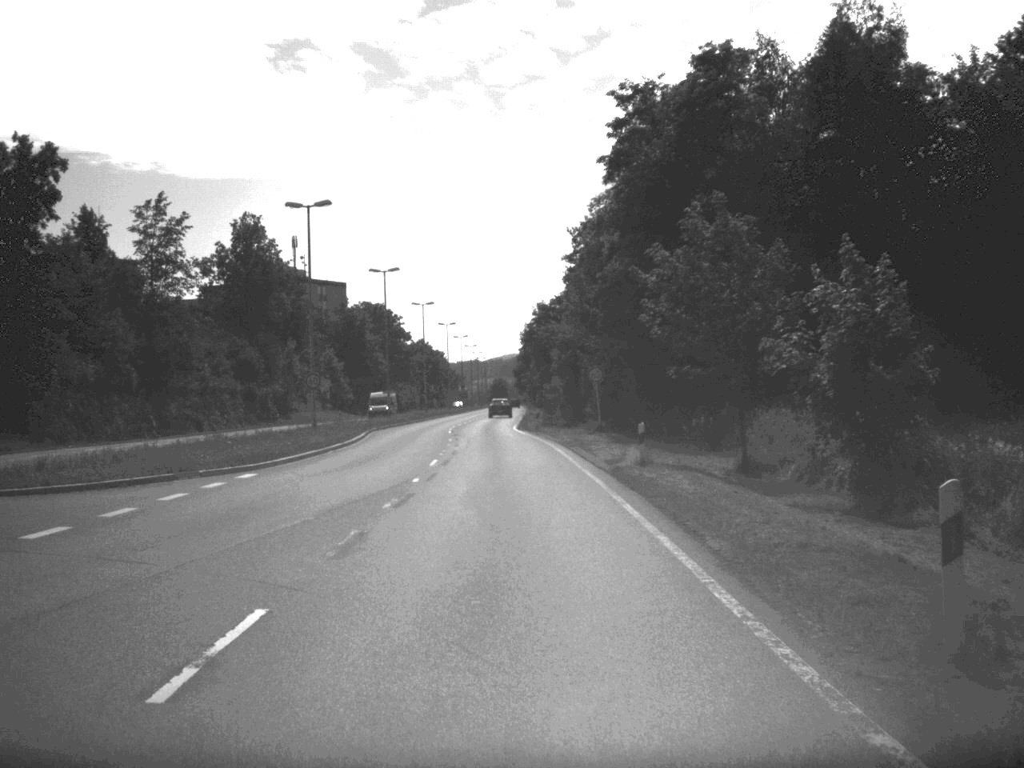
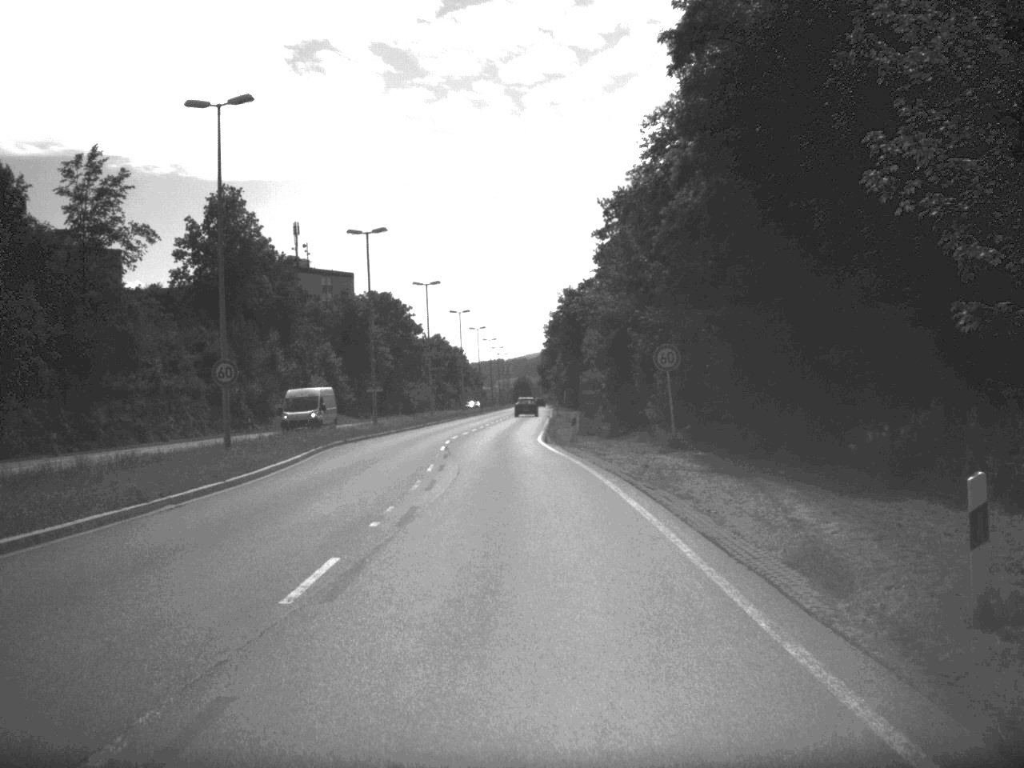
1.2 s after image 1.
(-0.2, +20.2) m; -1°
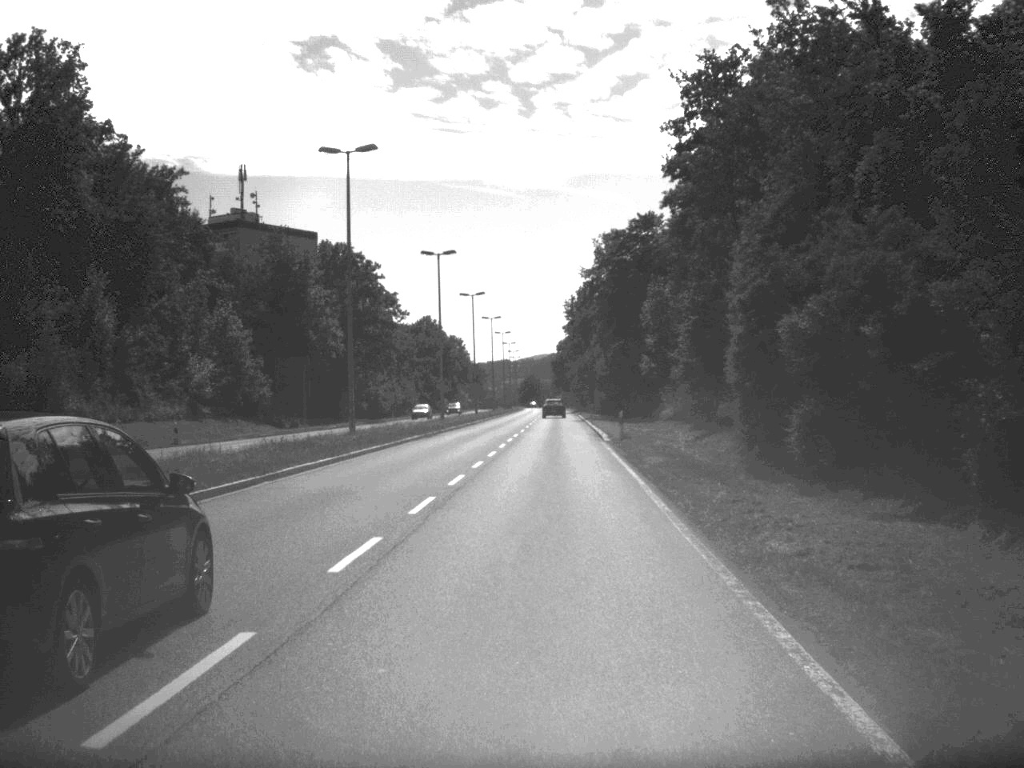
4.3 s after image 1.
(-0.9, +50.8) m; 0°
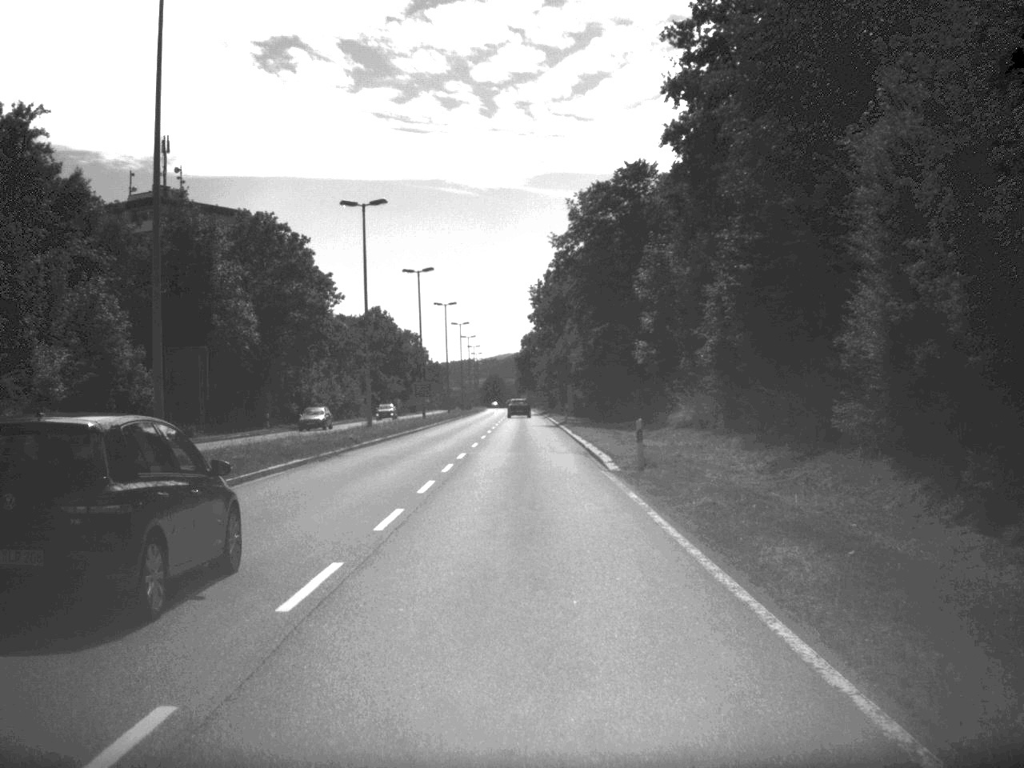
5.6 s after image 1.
(+0.3, +20.9) m; +1°
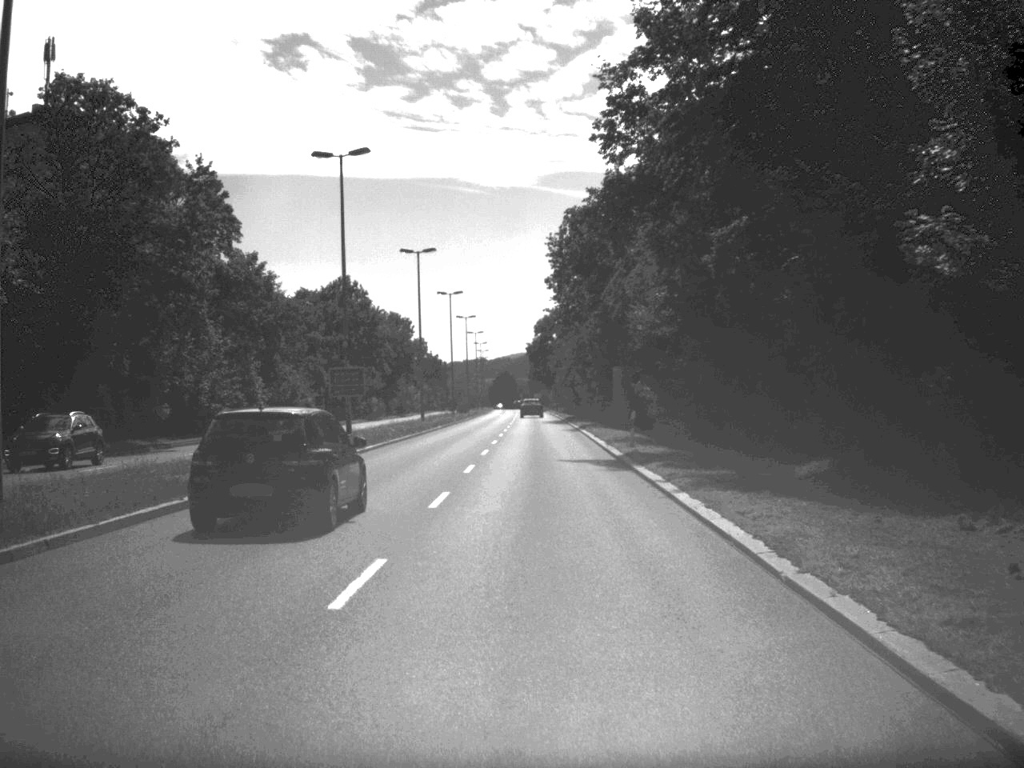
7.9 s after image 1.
(-0.3, +39.1) m; -1°
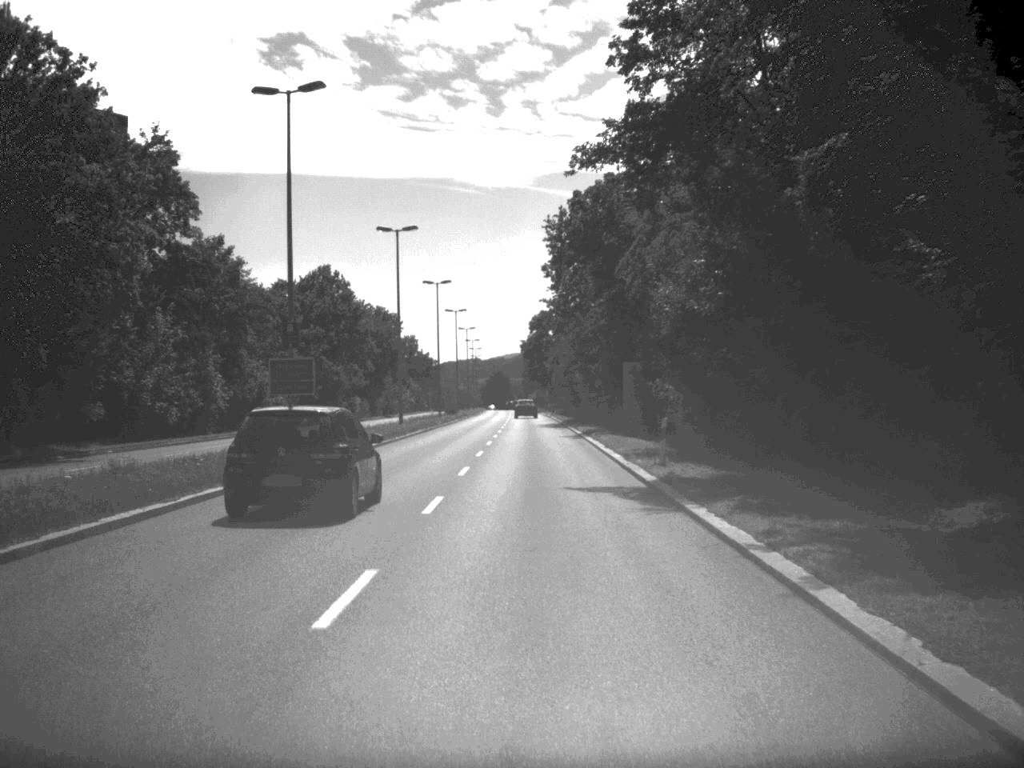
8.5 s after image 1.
(0.0, +9.5) m; 0°
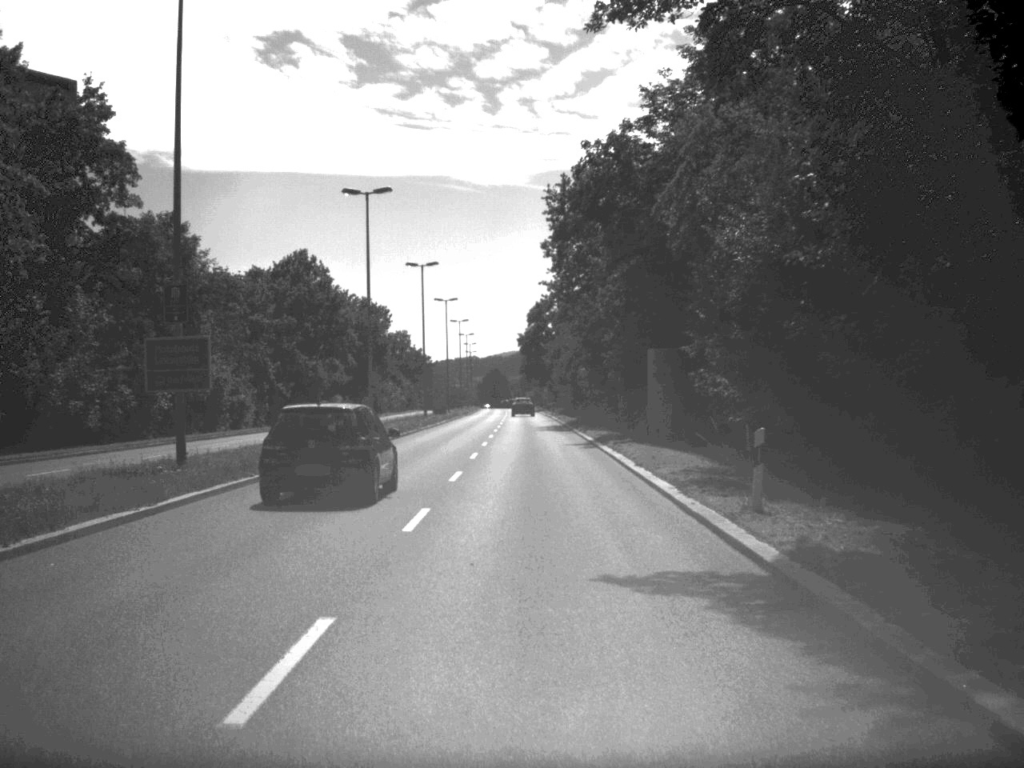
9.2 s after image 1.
(0.0, +11.4) m; 0°
